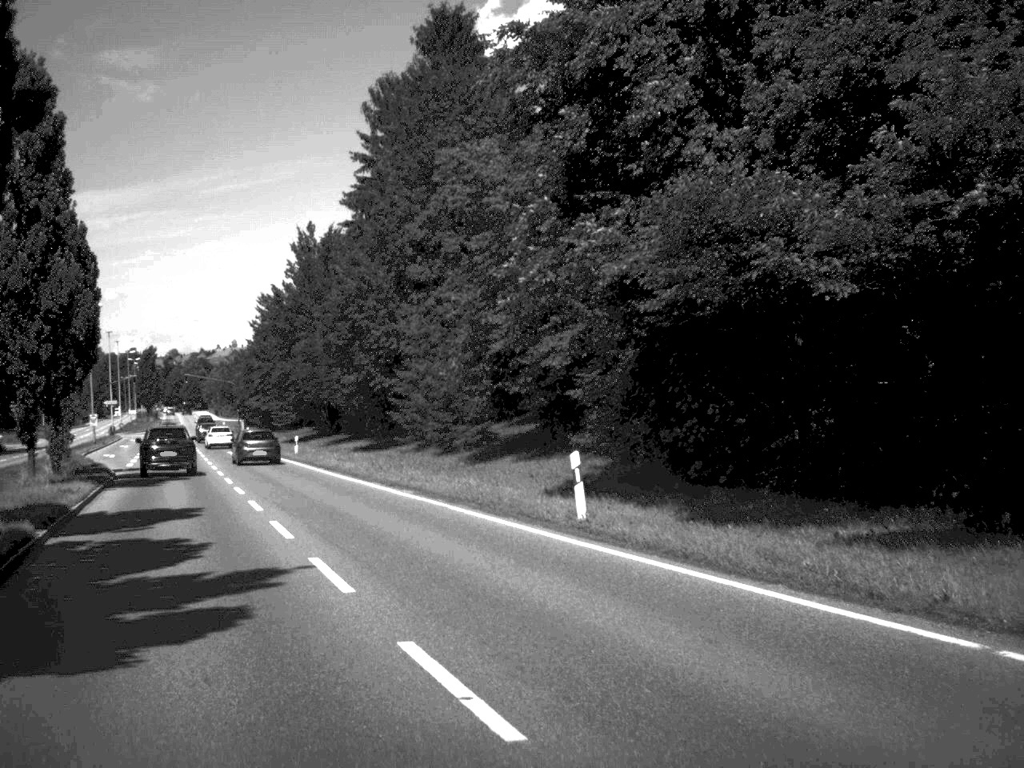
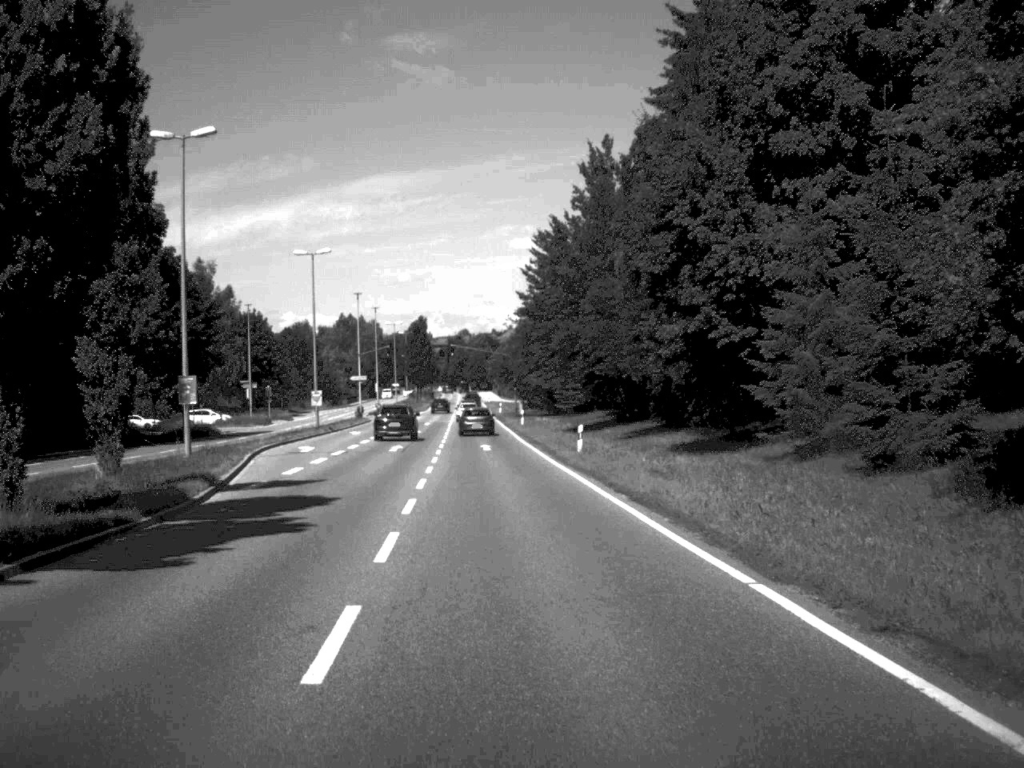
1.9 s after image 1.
(-3.3, +22.2) m; -13°
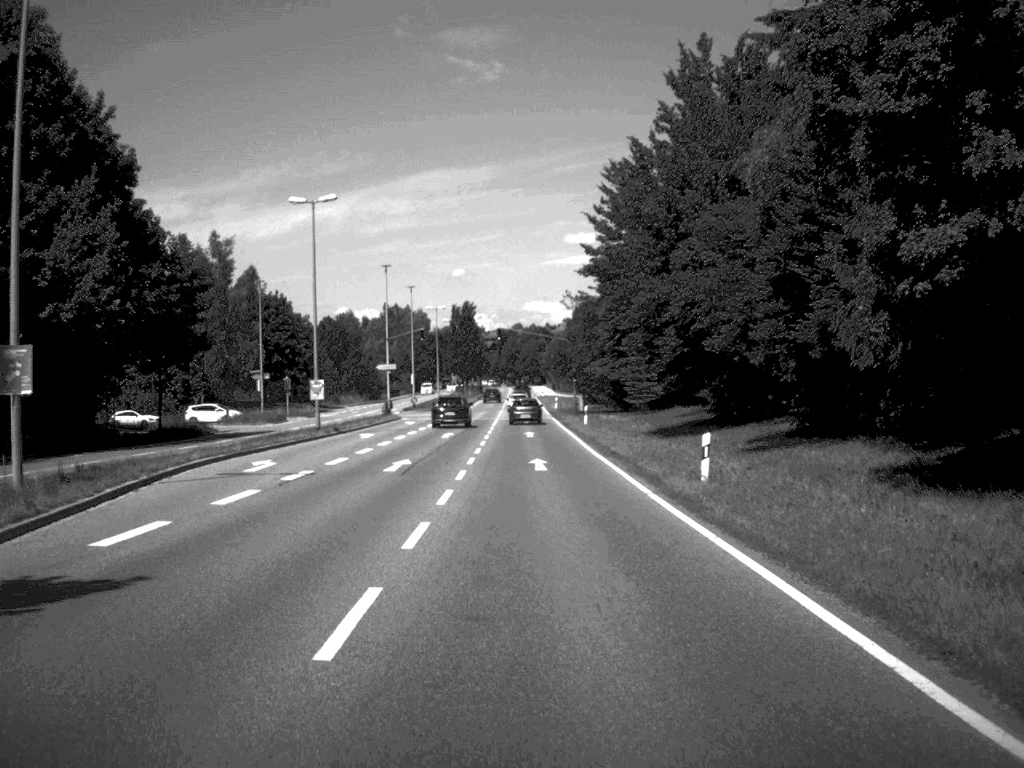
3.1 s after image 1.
(-0.5, +17.2) m; -2°
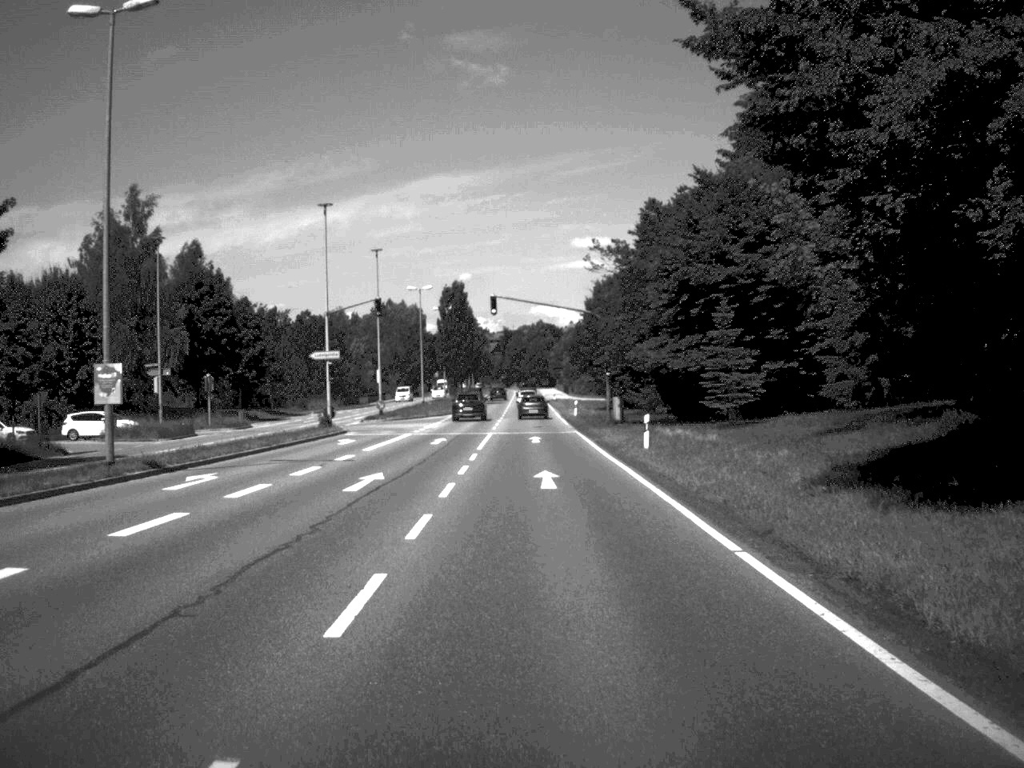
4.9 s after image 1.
(-0.2, +28.6) m; 0°
